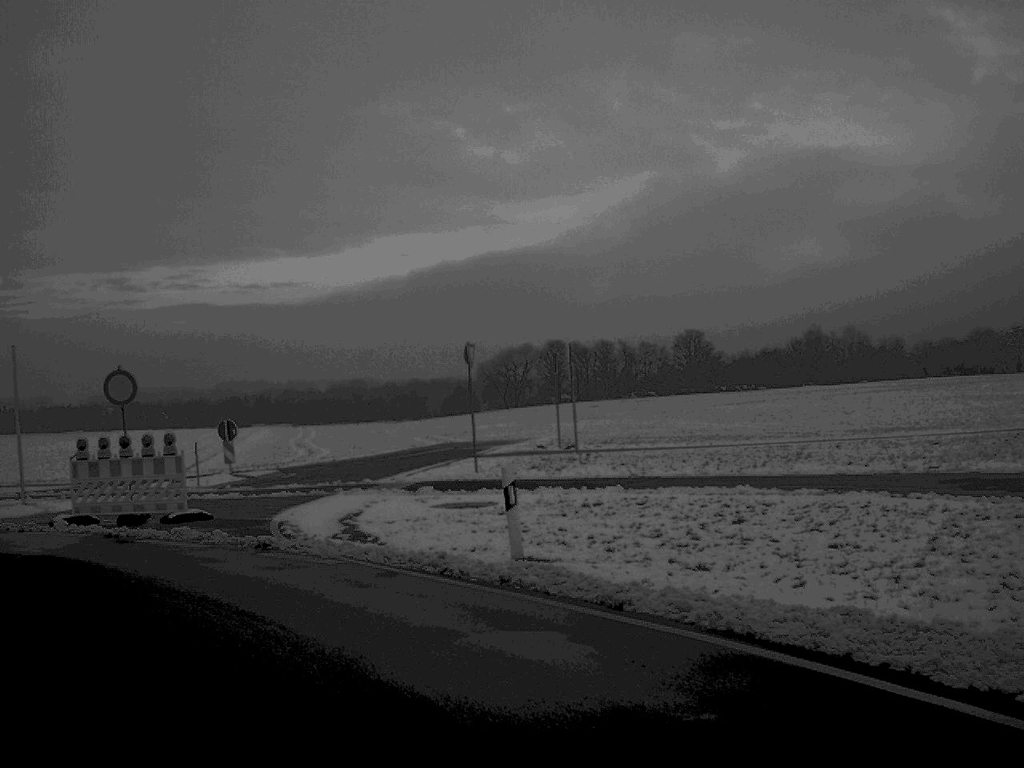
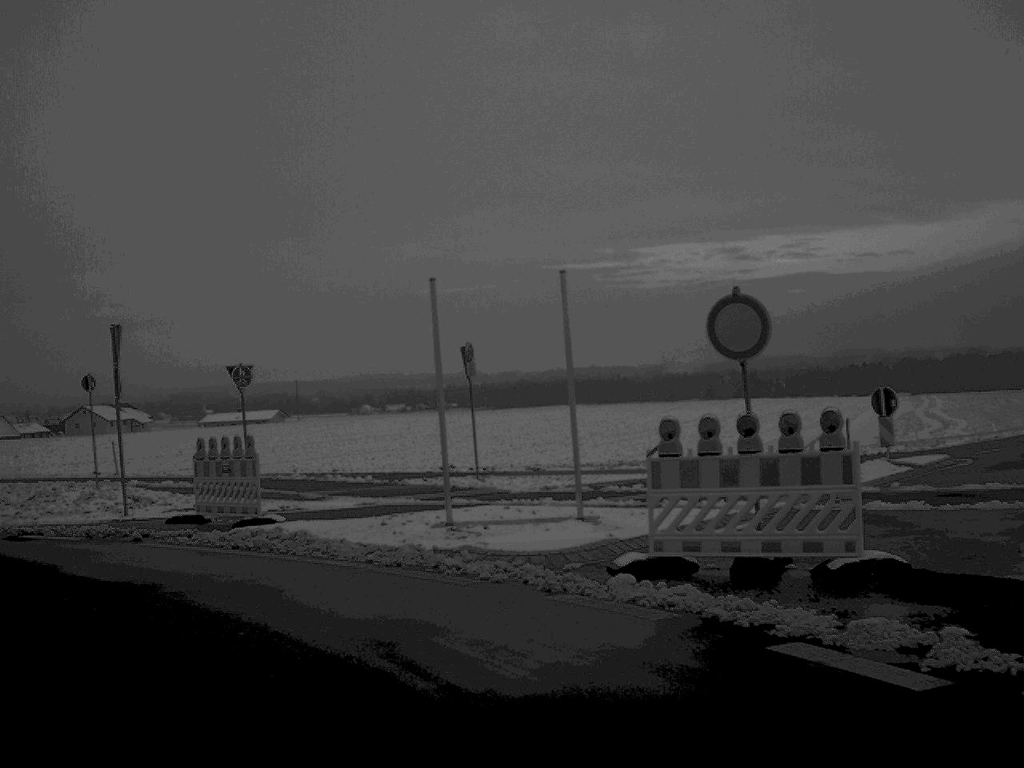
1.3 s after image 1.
(-2.2, +9.1) m; -28°
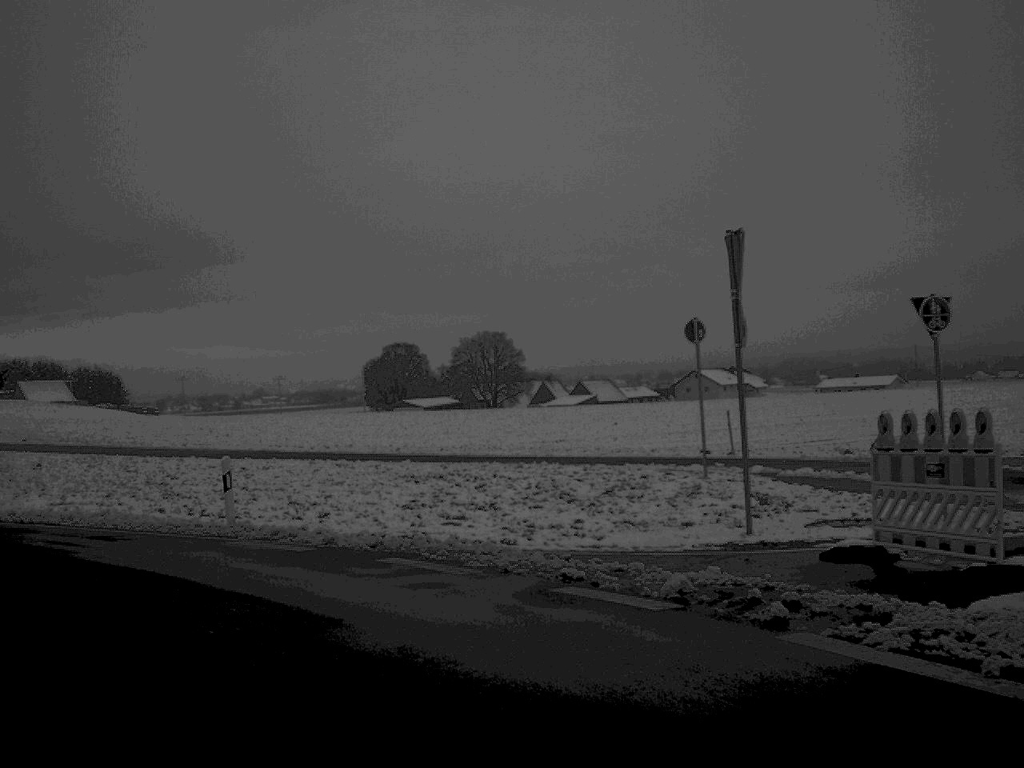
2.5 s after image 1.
(-2.2, +8.7) m; -27°
